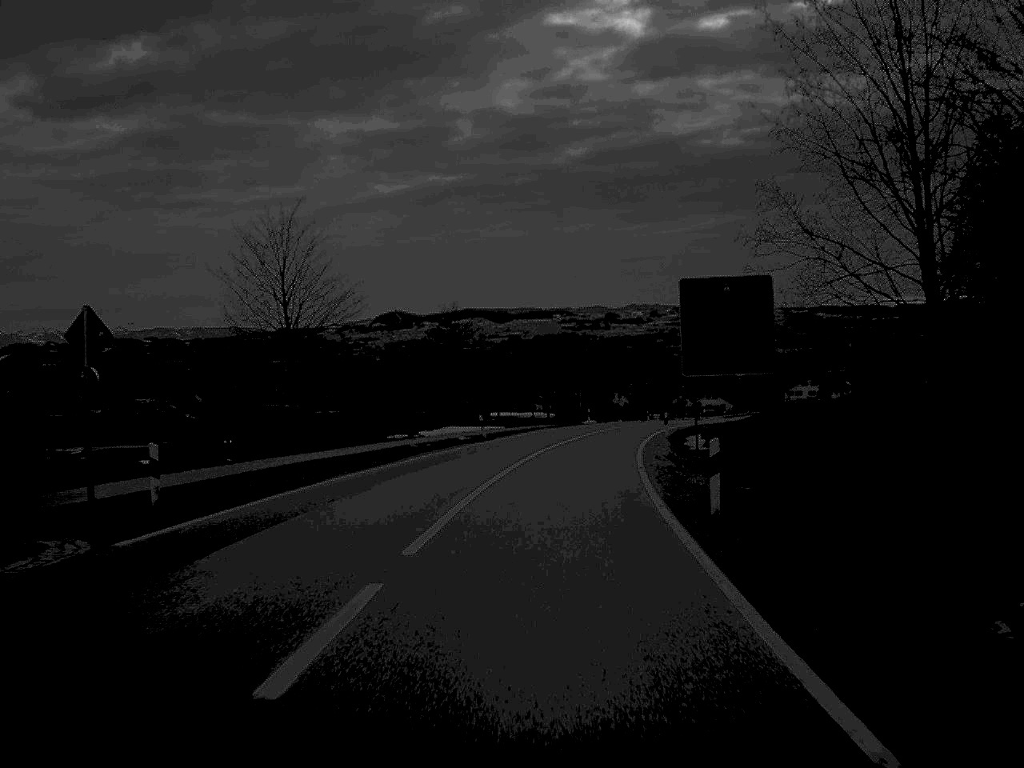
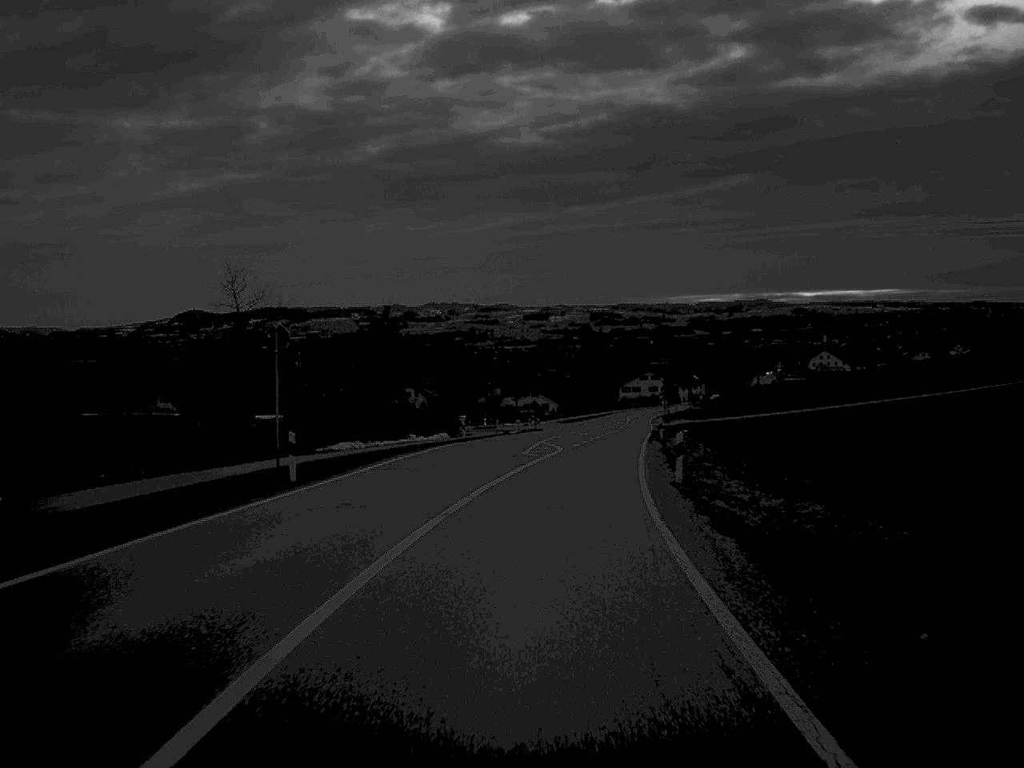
(+4.6, +58.0) m; +9°
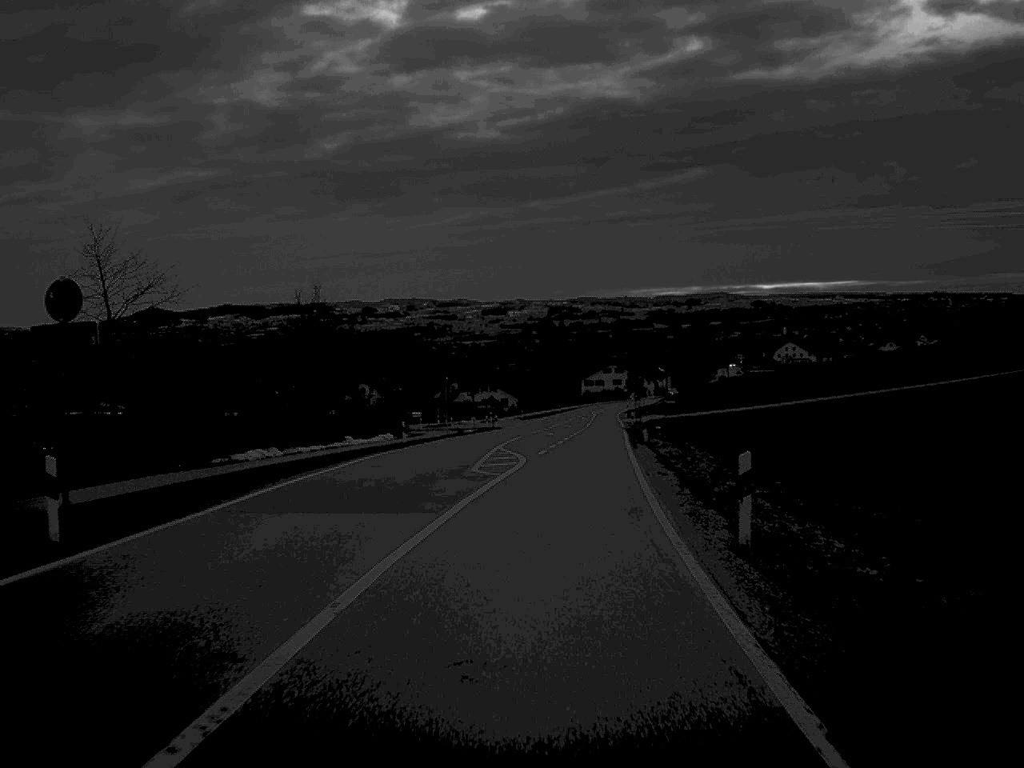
(+0.2, +11.2) m; +2°
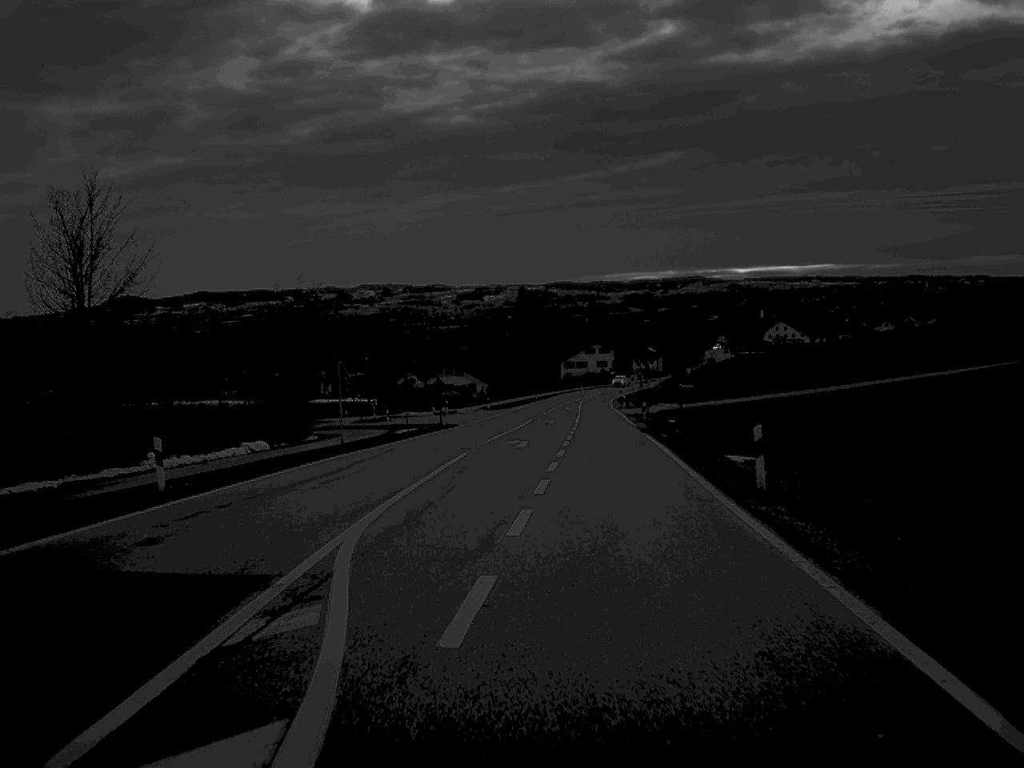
(+0.7, +30.5) m; +1°
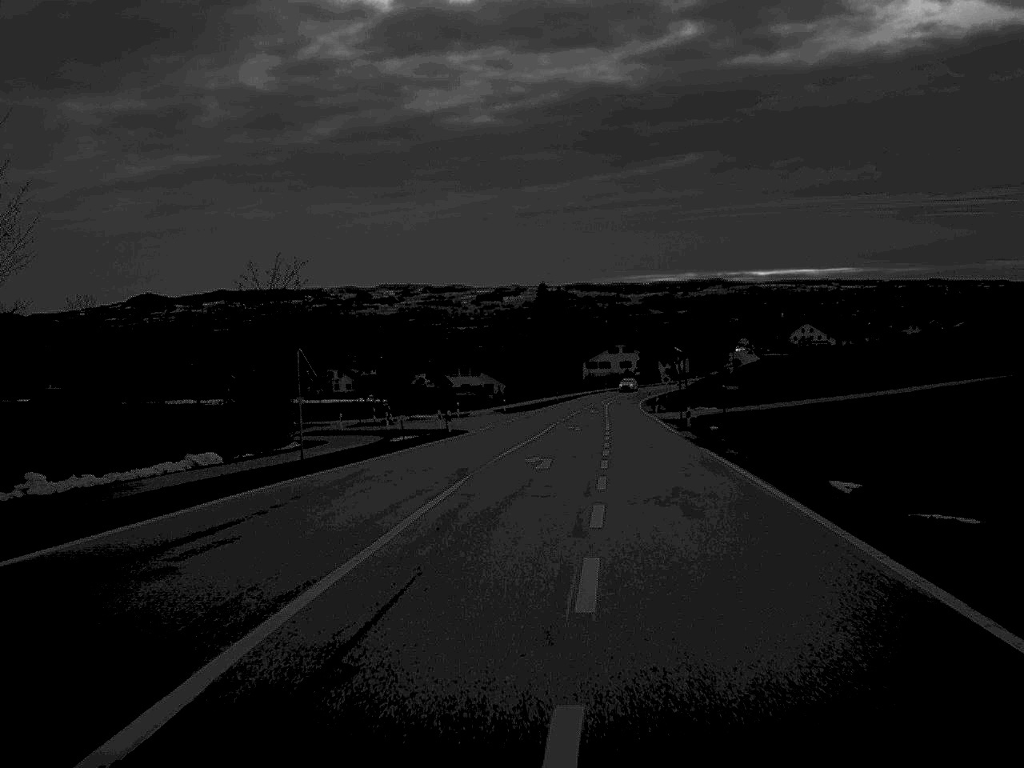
(-0.1, +10.6) m; -1°
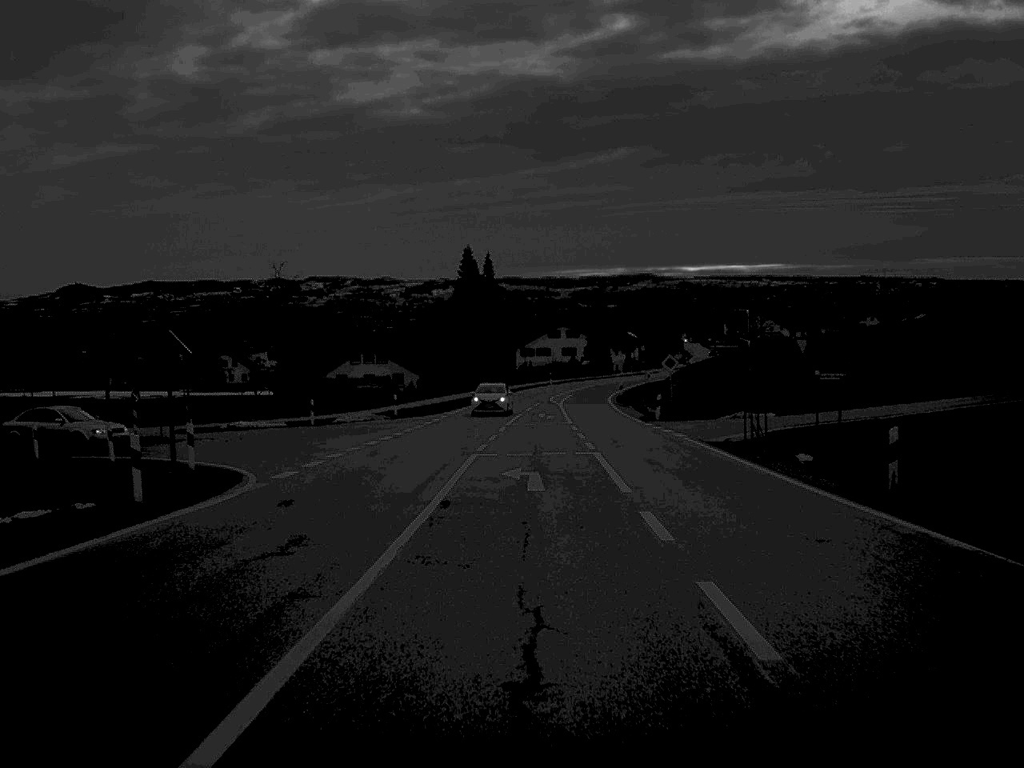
(+1.0, +37.5) m; +3°
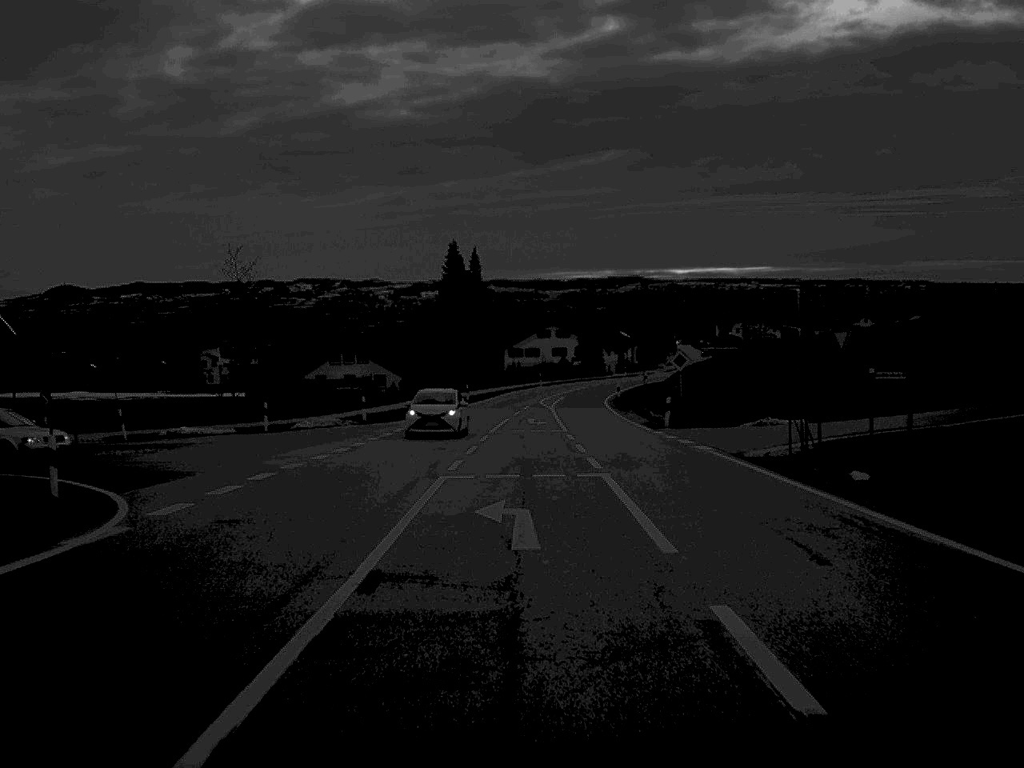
(0.0, +7.1) m; +1°
